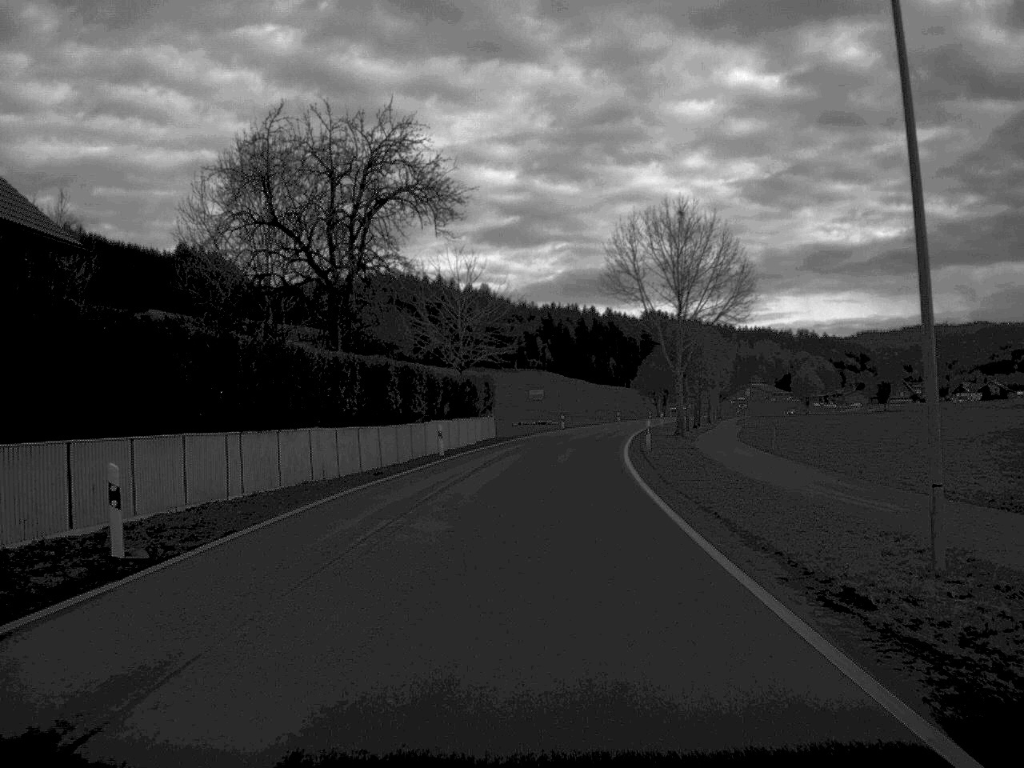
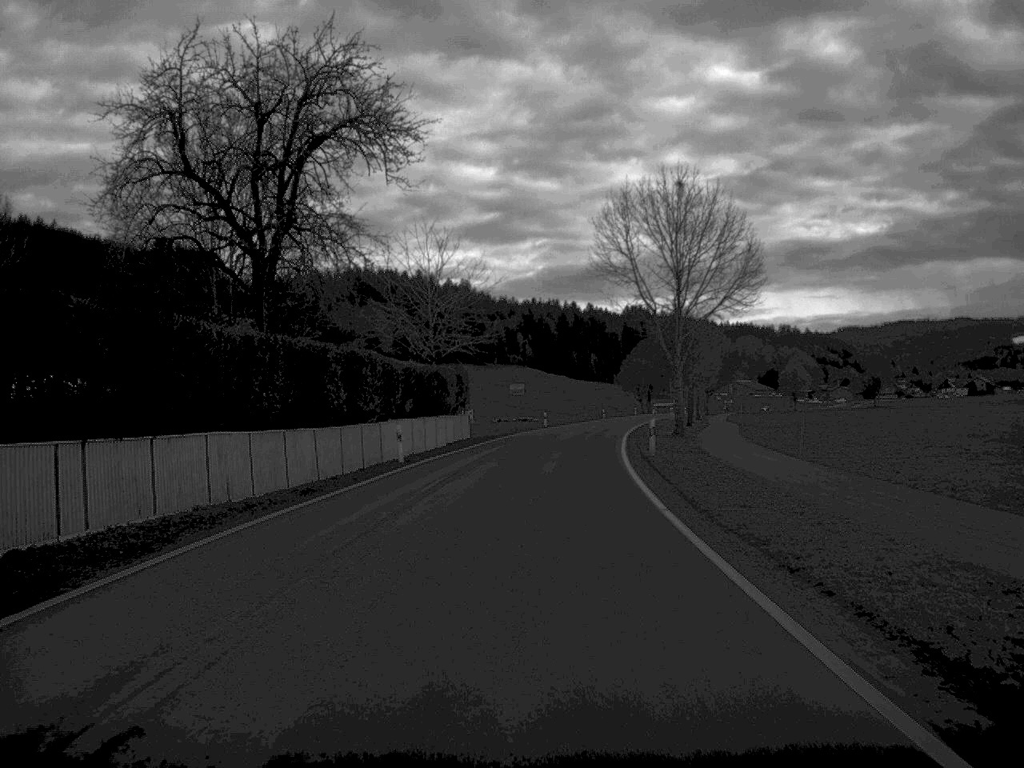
(+0.1, +7.8) m; +1°
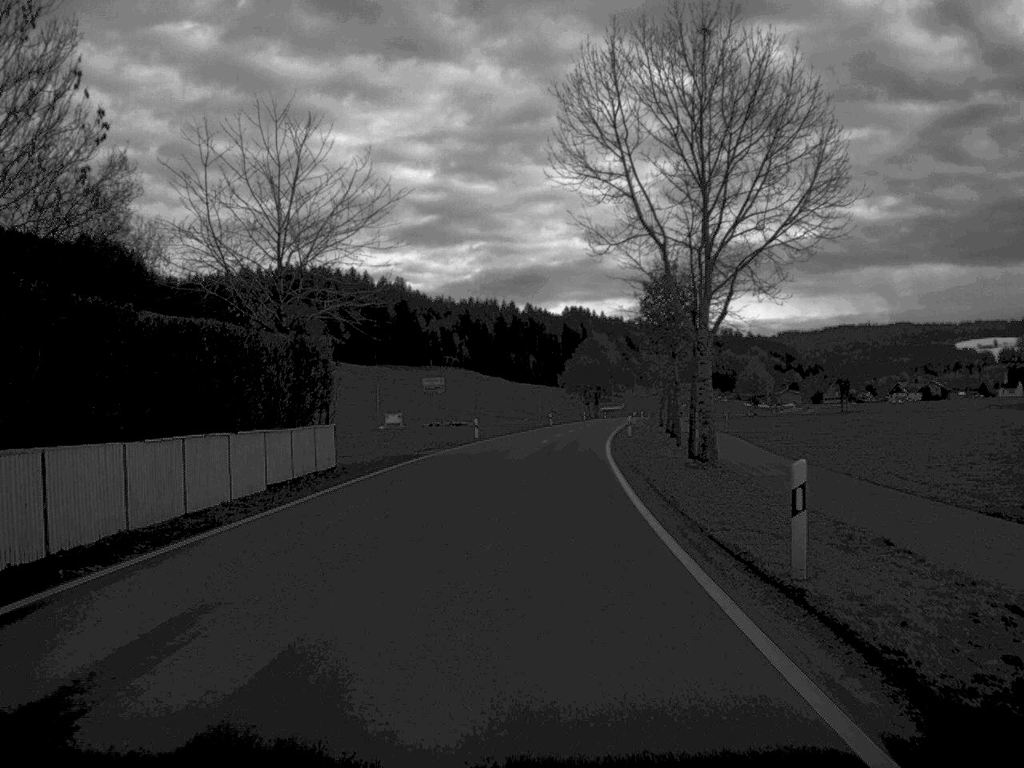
(+0.6, +25.1) m; +3°
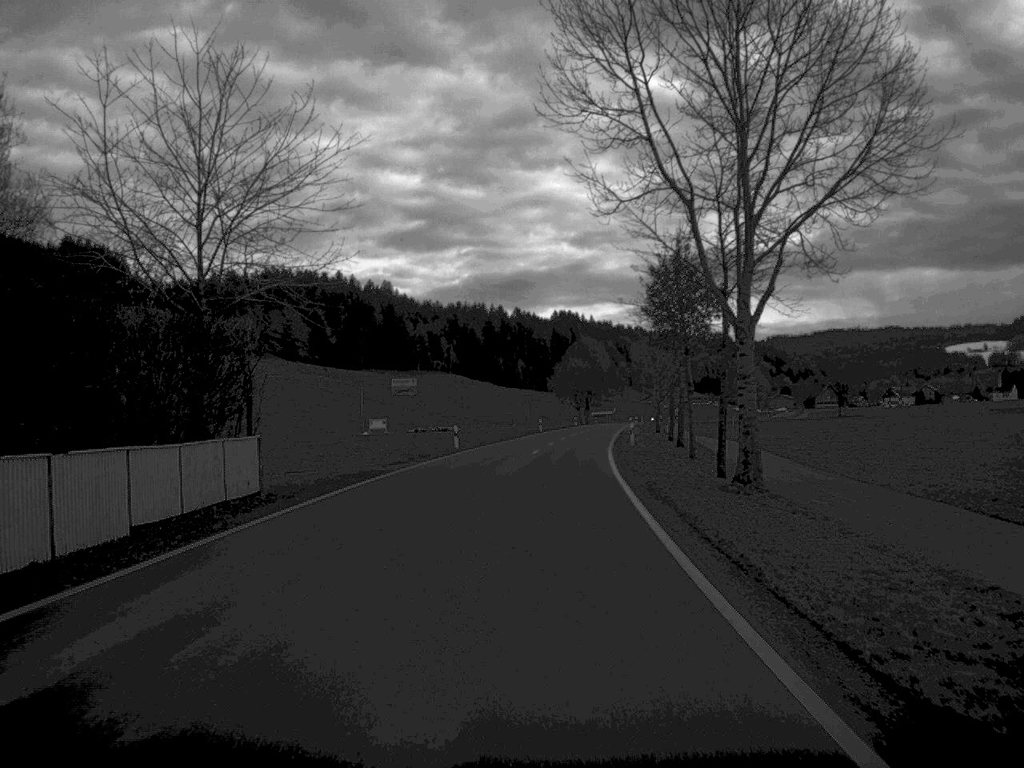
(0.0, +7.9) m; 0°
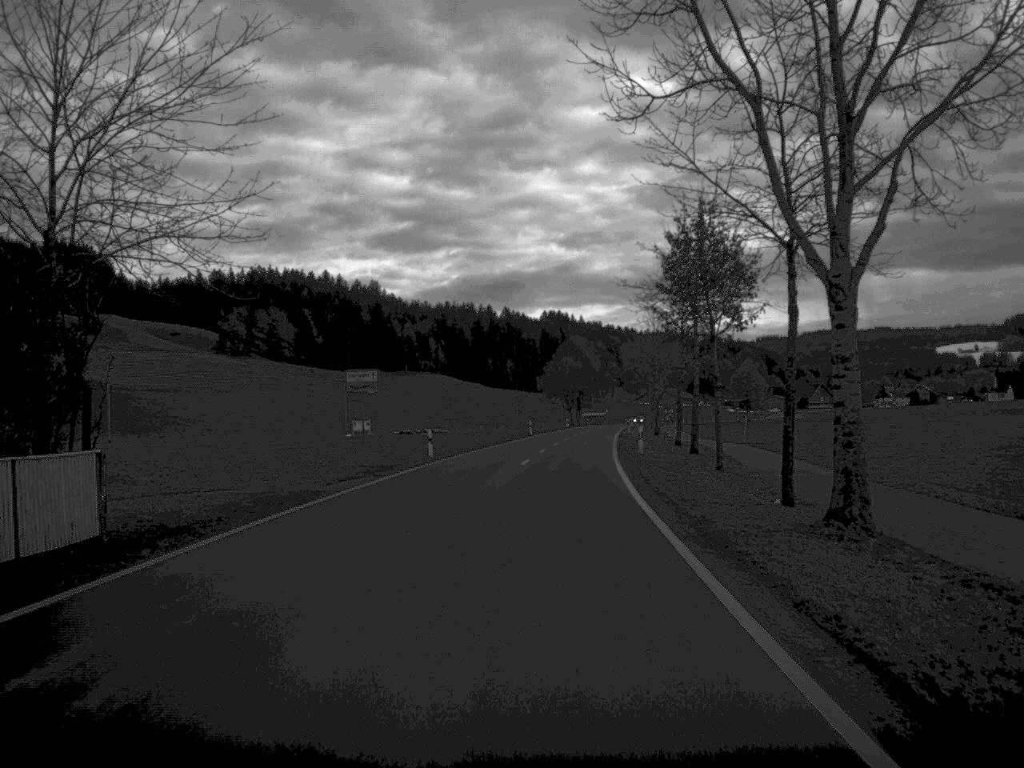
(0.0, +8.8) m; 0°
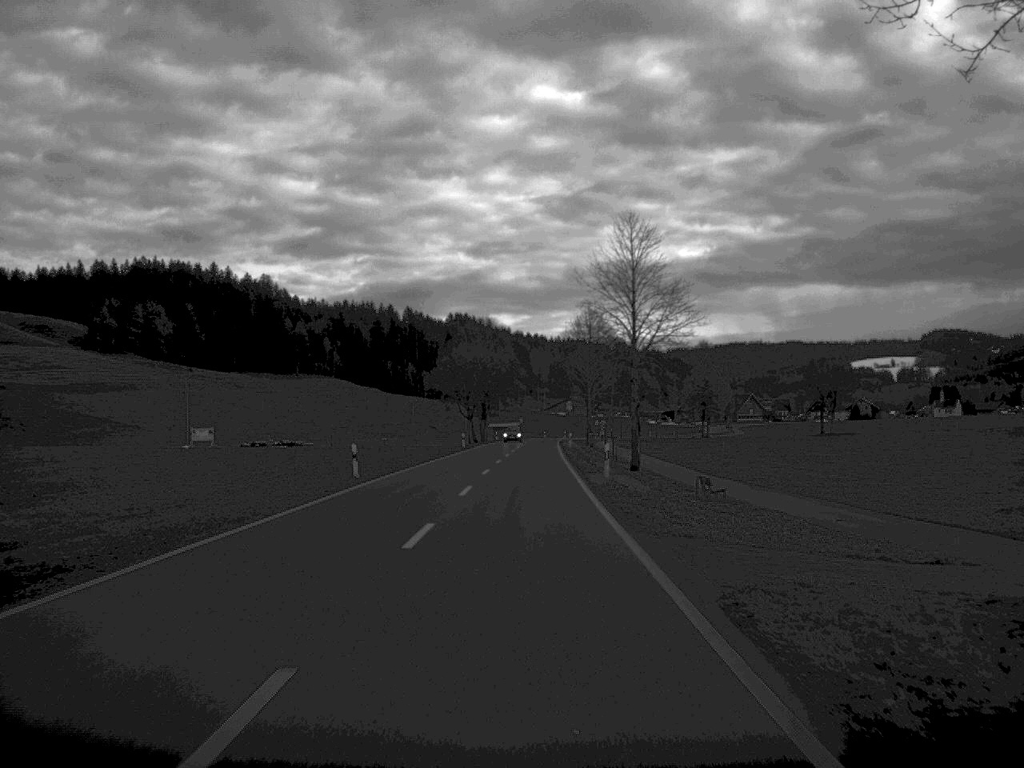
(+2.4, +57.6) m; +4°
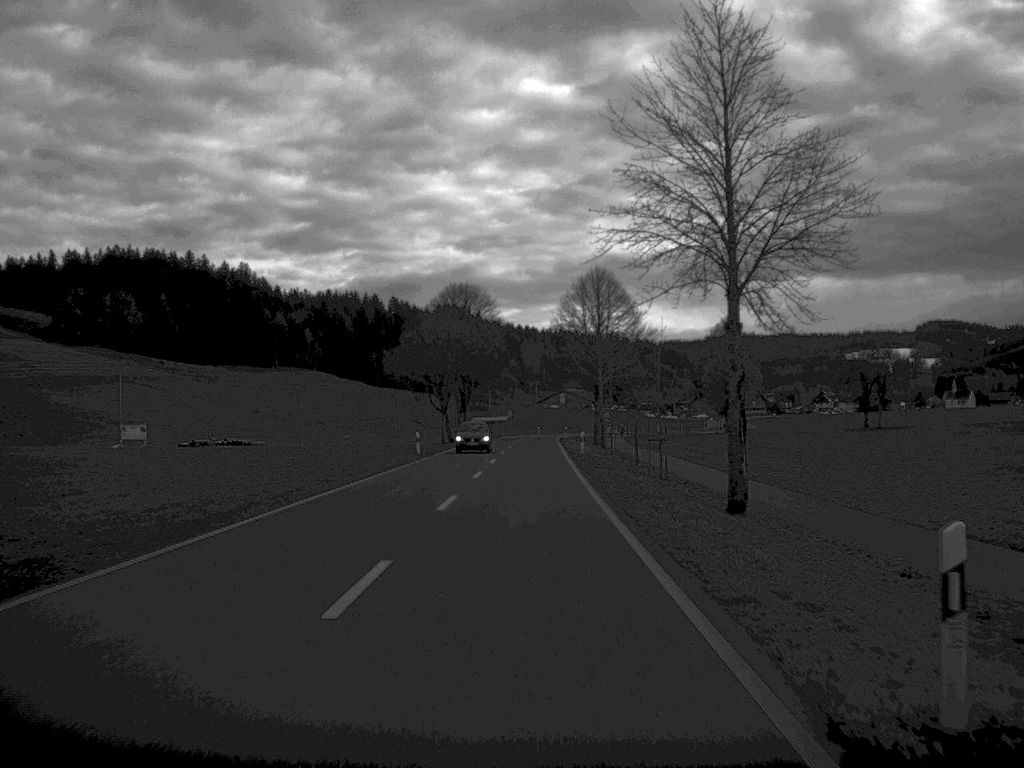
(+0.1, +30.4) m; 0°
